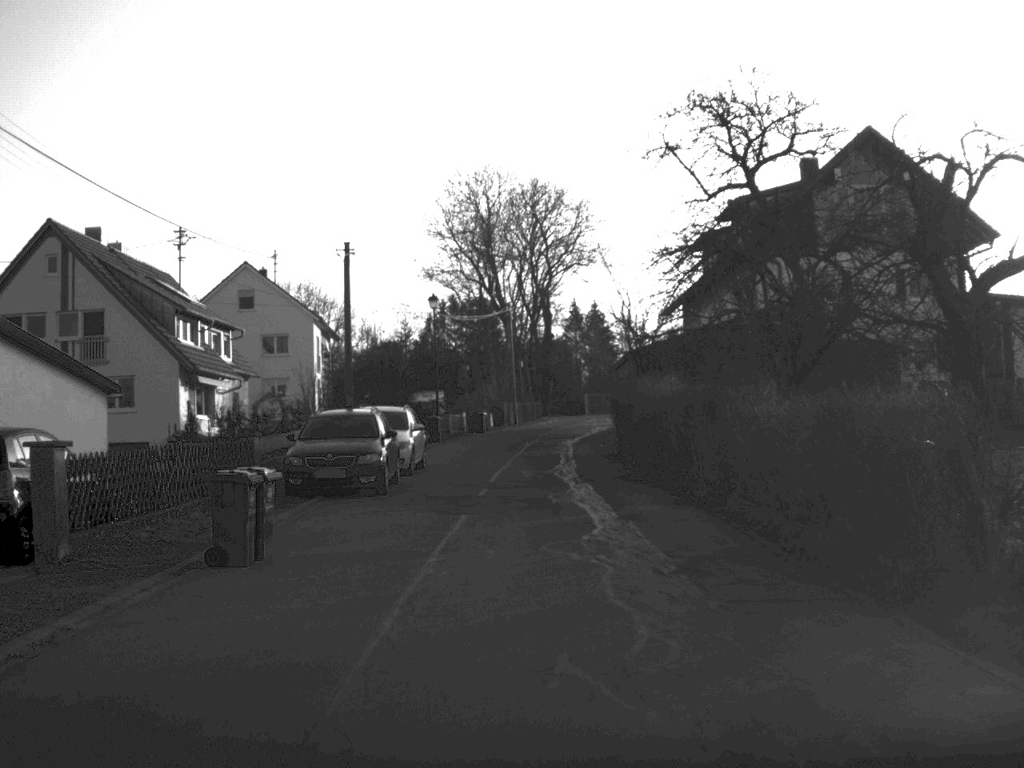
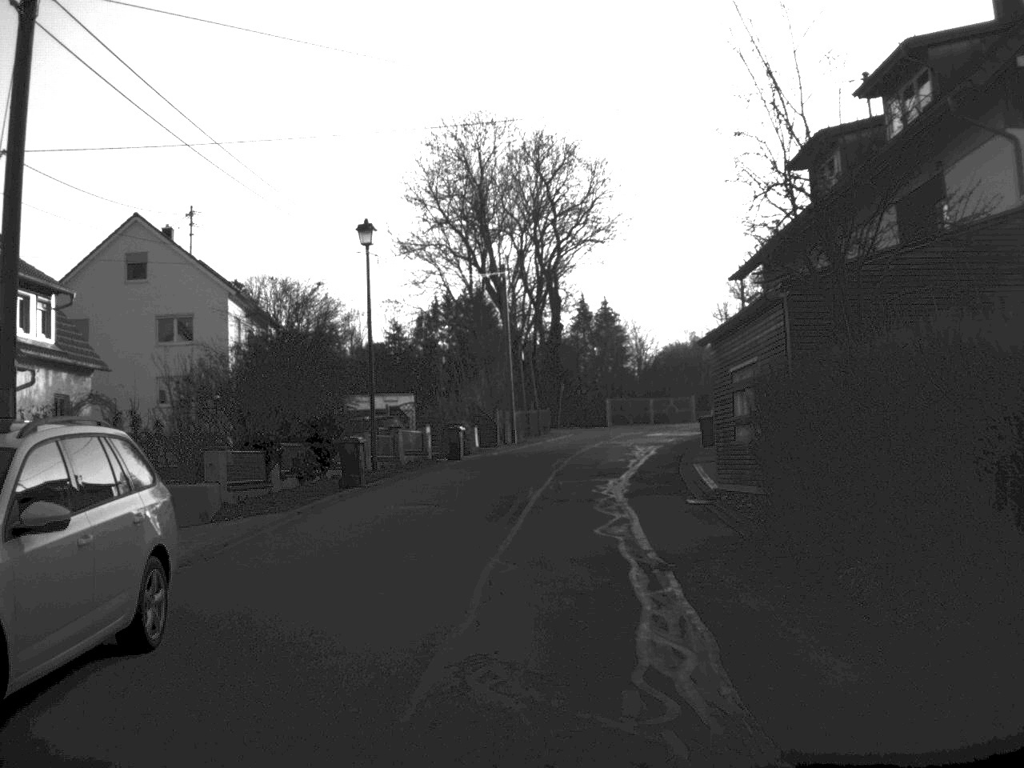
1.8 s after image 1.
(0.0, +22.1) m; 0°
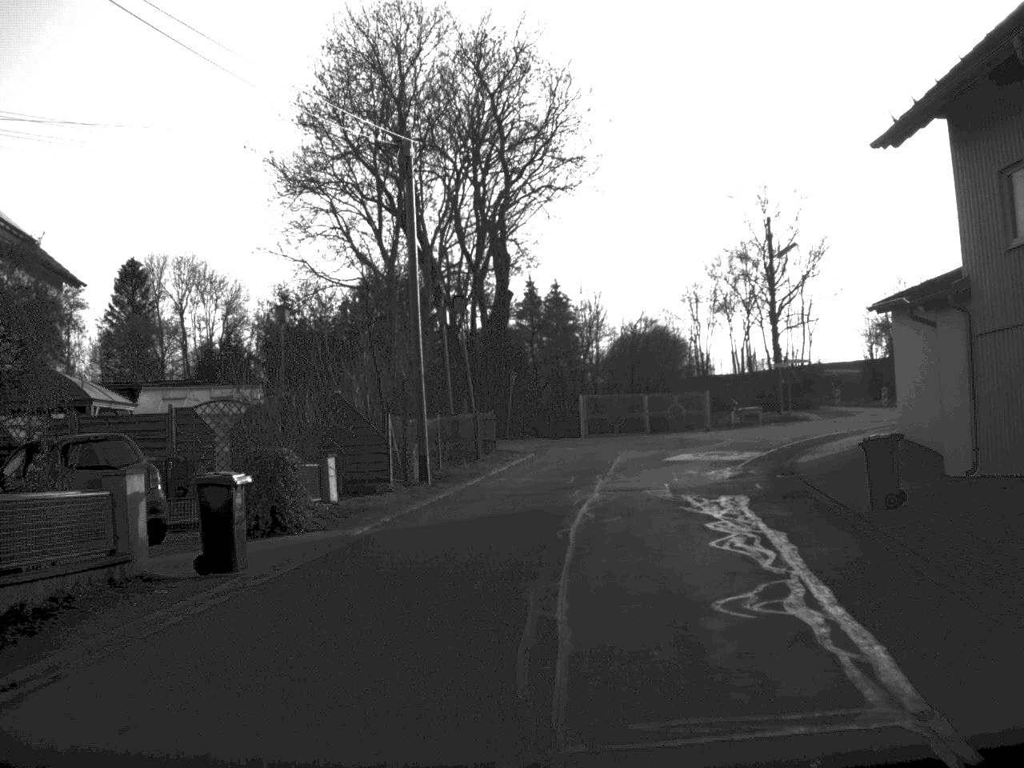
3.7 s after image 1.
(+0.3, +23.5) m; +3°
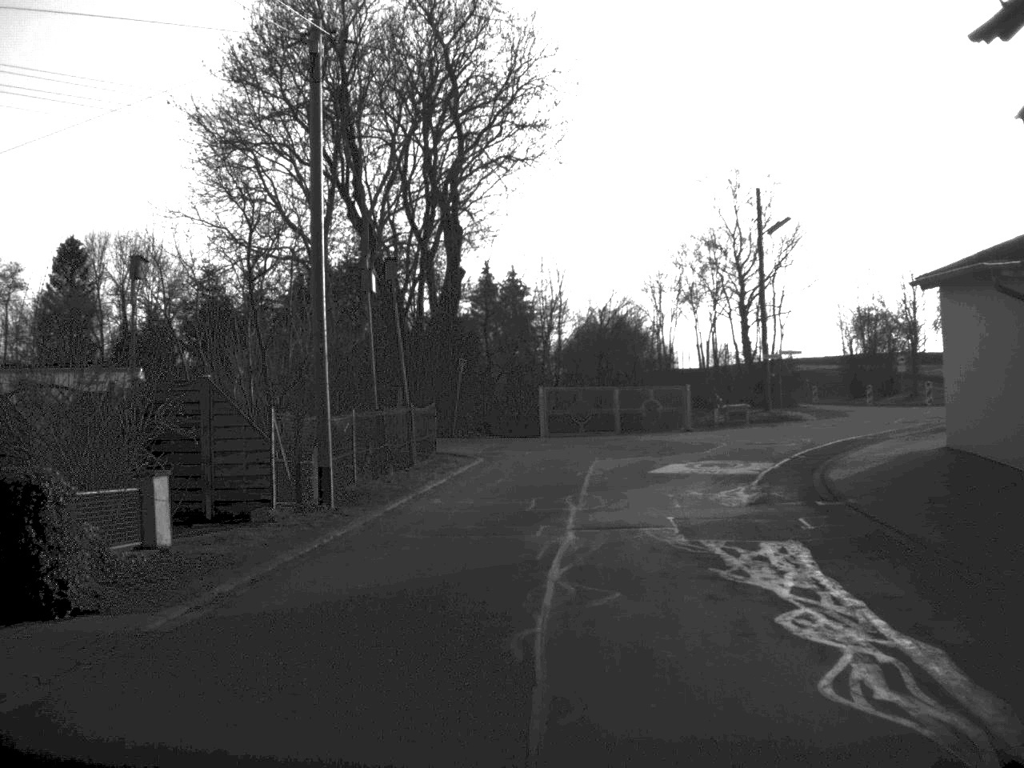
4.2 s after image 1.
(+0.1, +6.8) m; +2°
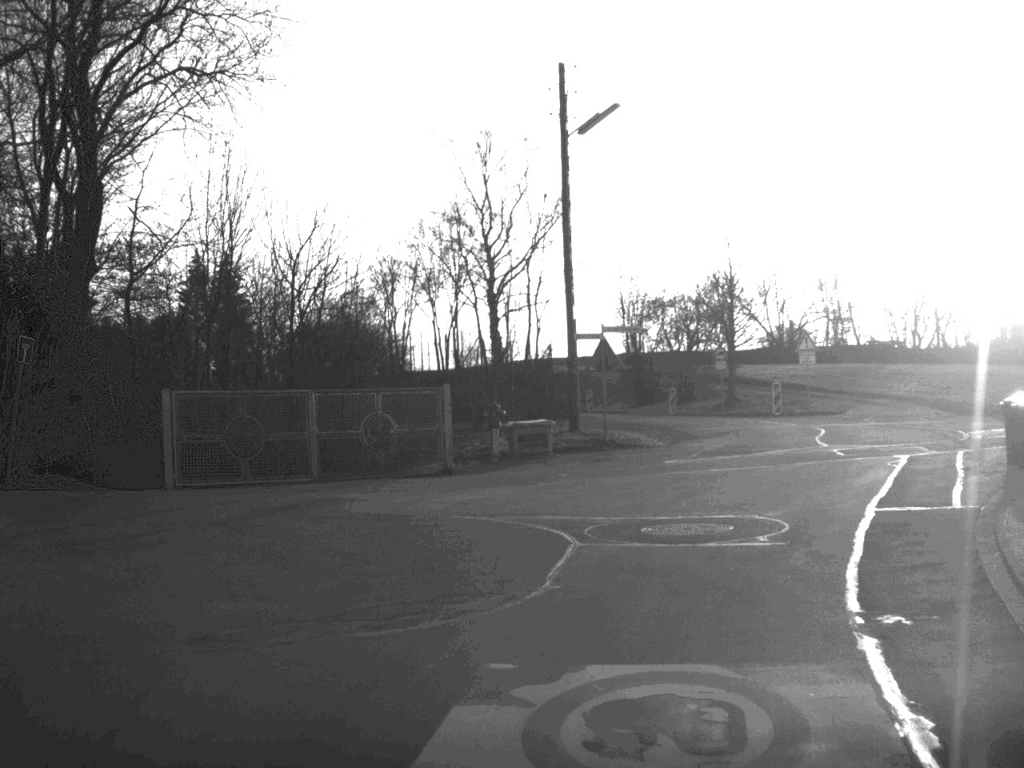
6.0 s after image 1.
(+1.6, +19.0) m; +12°
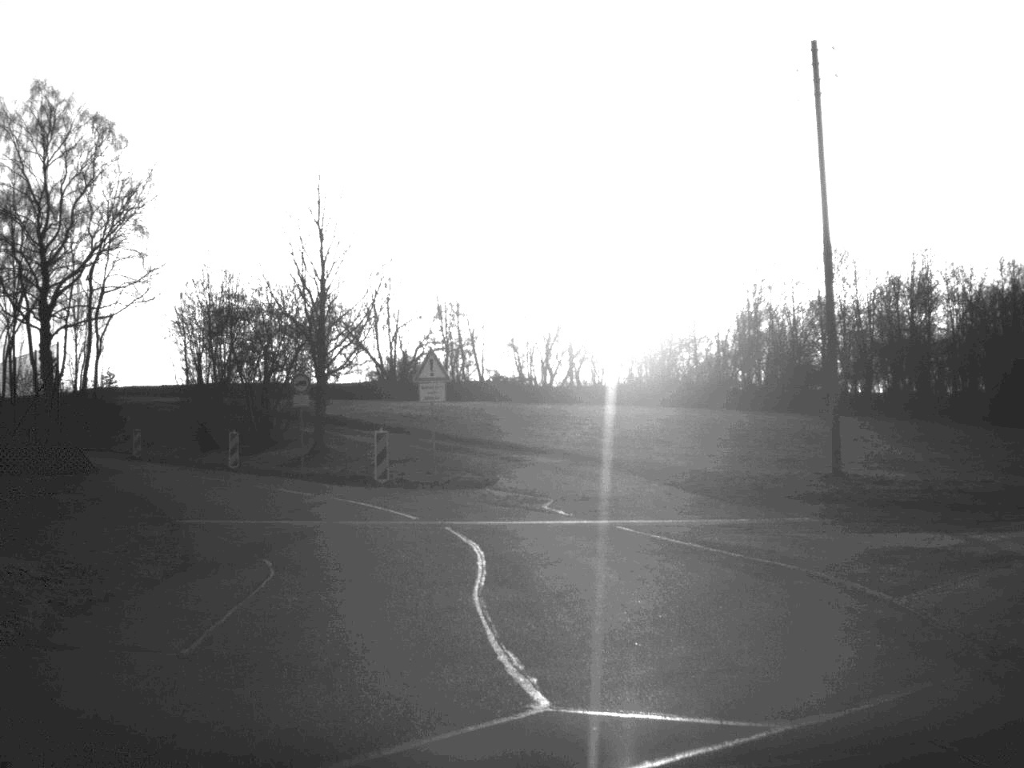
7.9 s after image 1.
(+3.1, +17.2) m; +17°
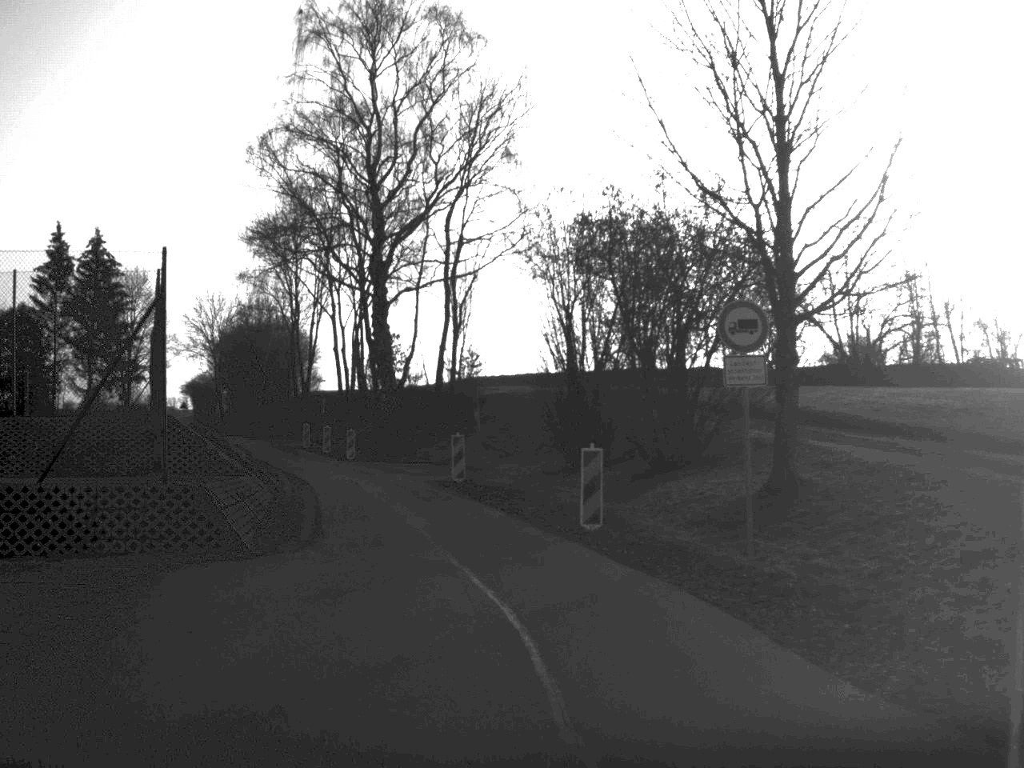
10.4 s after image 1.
(-3.5, +22.1) m; -20°
